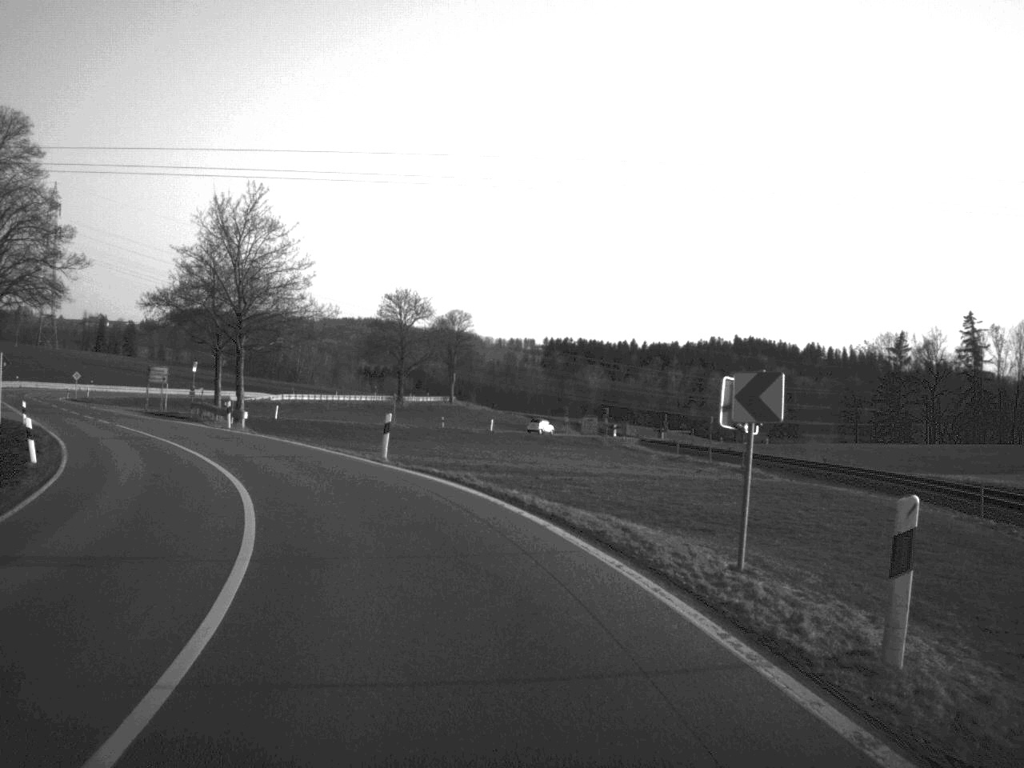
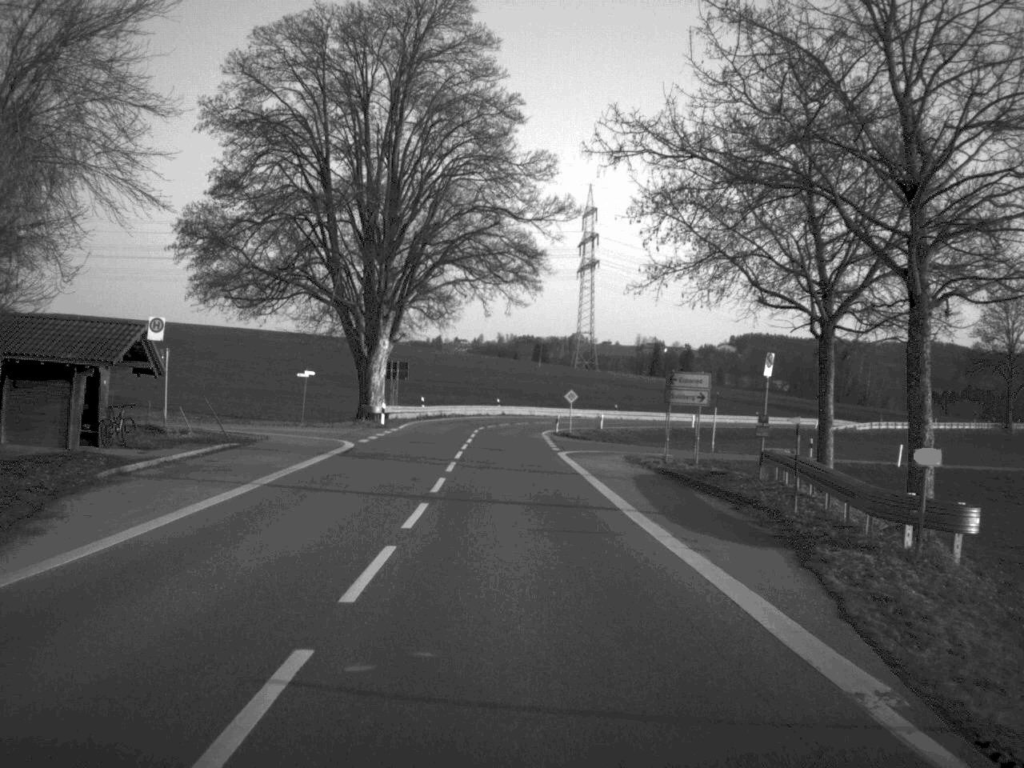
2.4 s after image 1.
(-10.5, +41.1) m; -24°
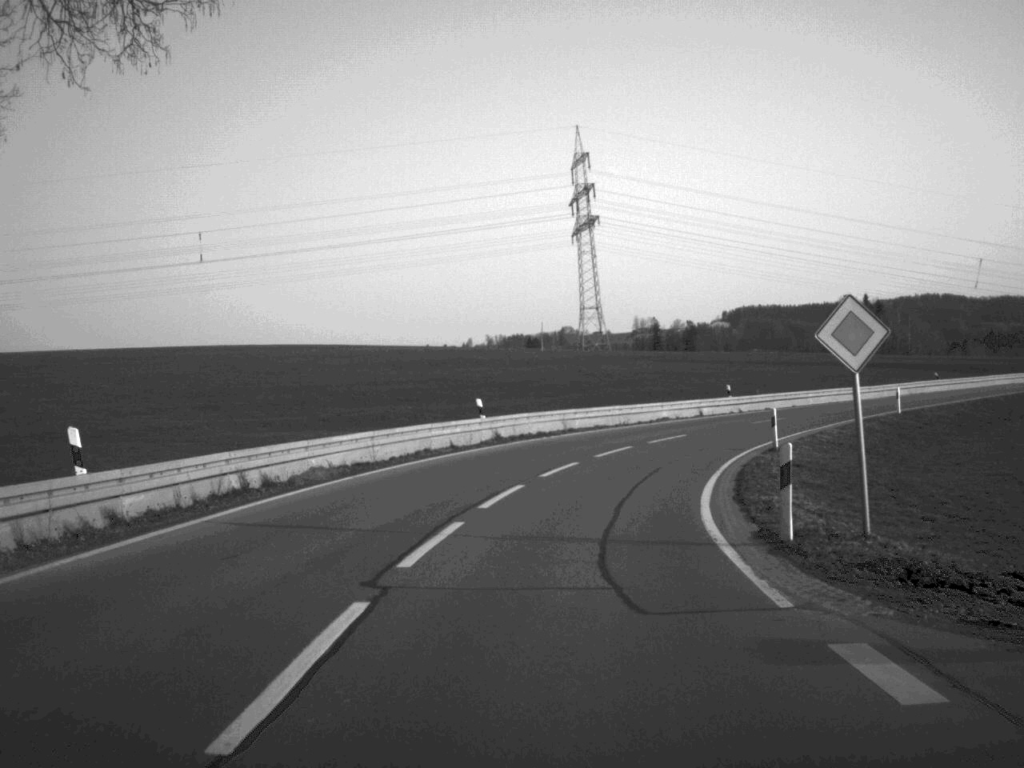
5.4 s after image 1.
(-0.8, +59.7) m; +1°
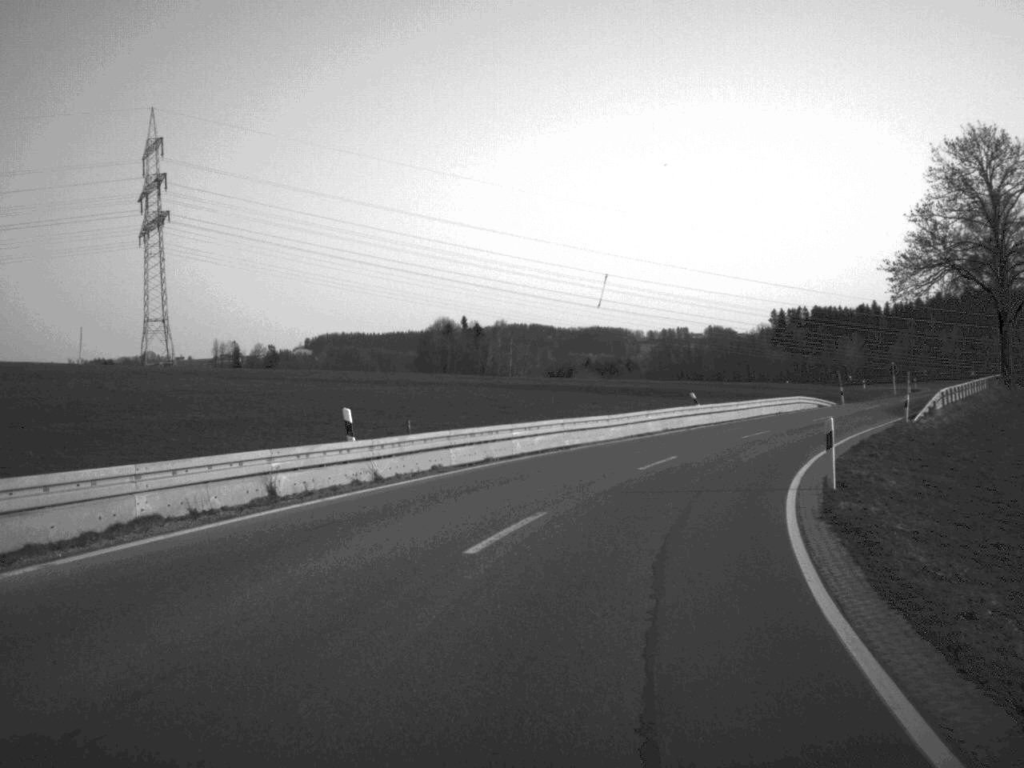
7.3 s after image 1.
(+4.8, +34.6) m; +19°
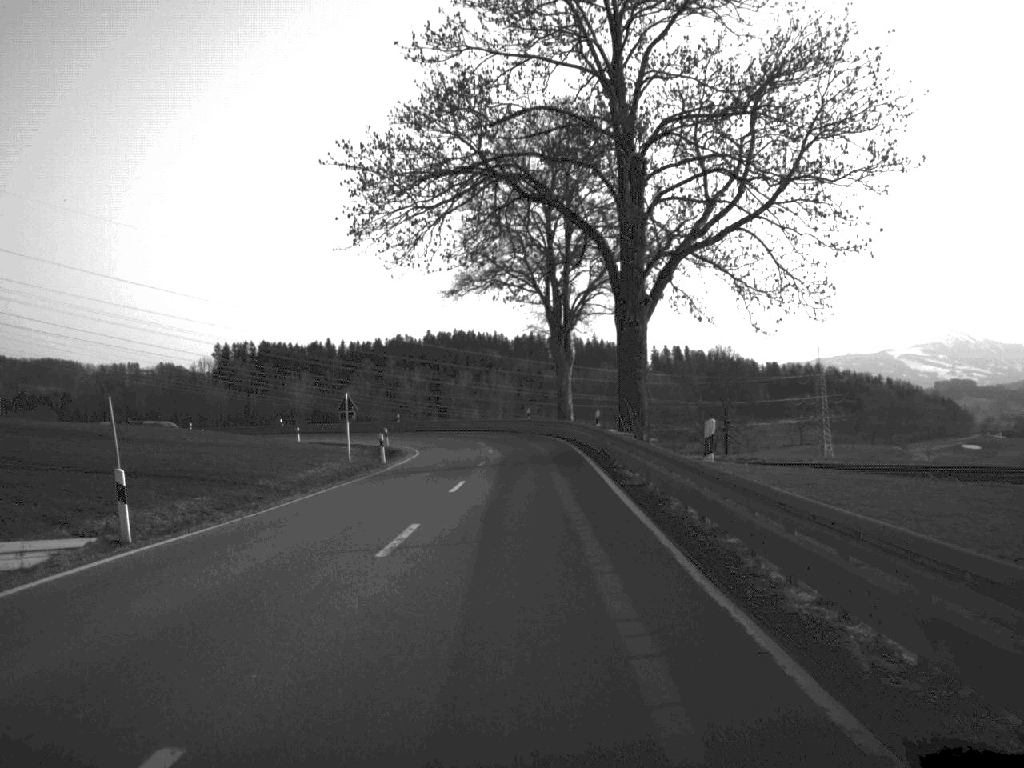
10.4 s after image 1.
(+15.7, +55.4) m; +24°
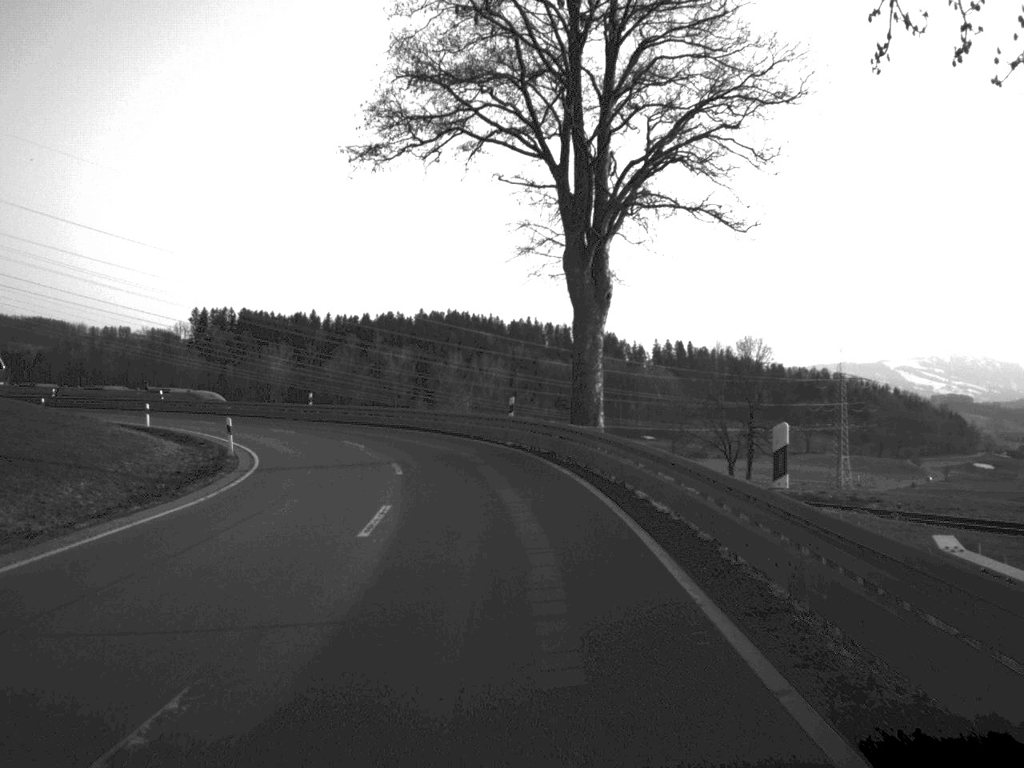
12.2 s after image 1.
(+0.4, +34.5) m; 0°
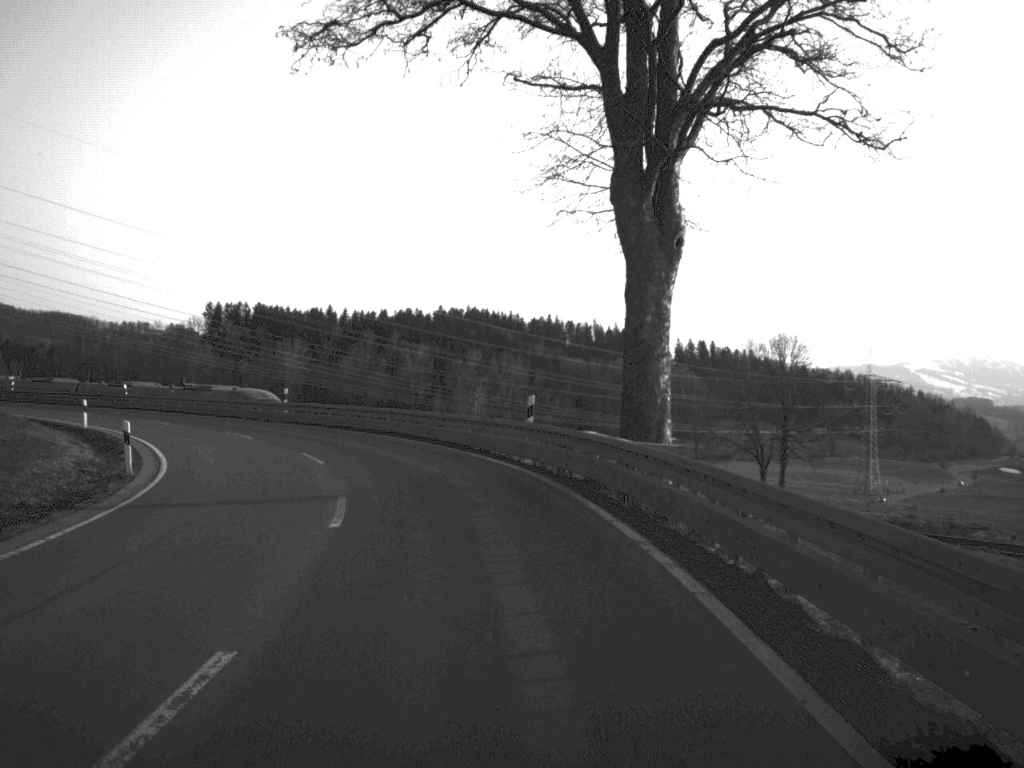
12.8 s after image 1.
(-0.1, +10.9) m; -1°
